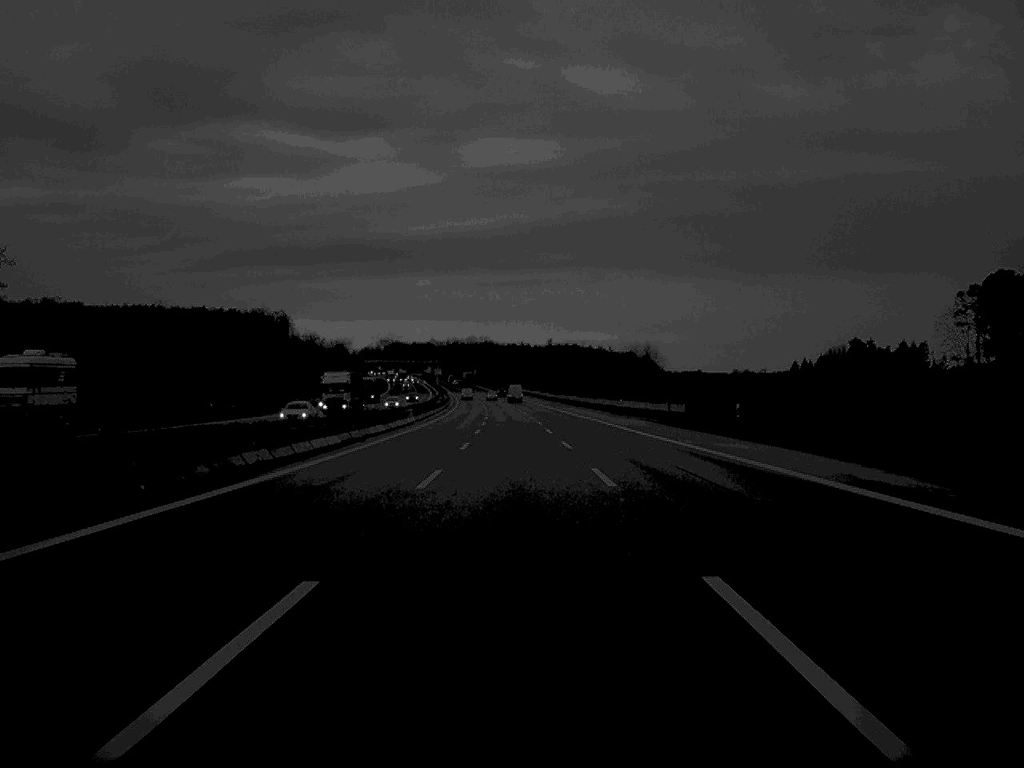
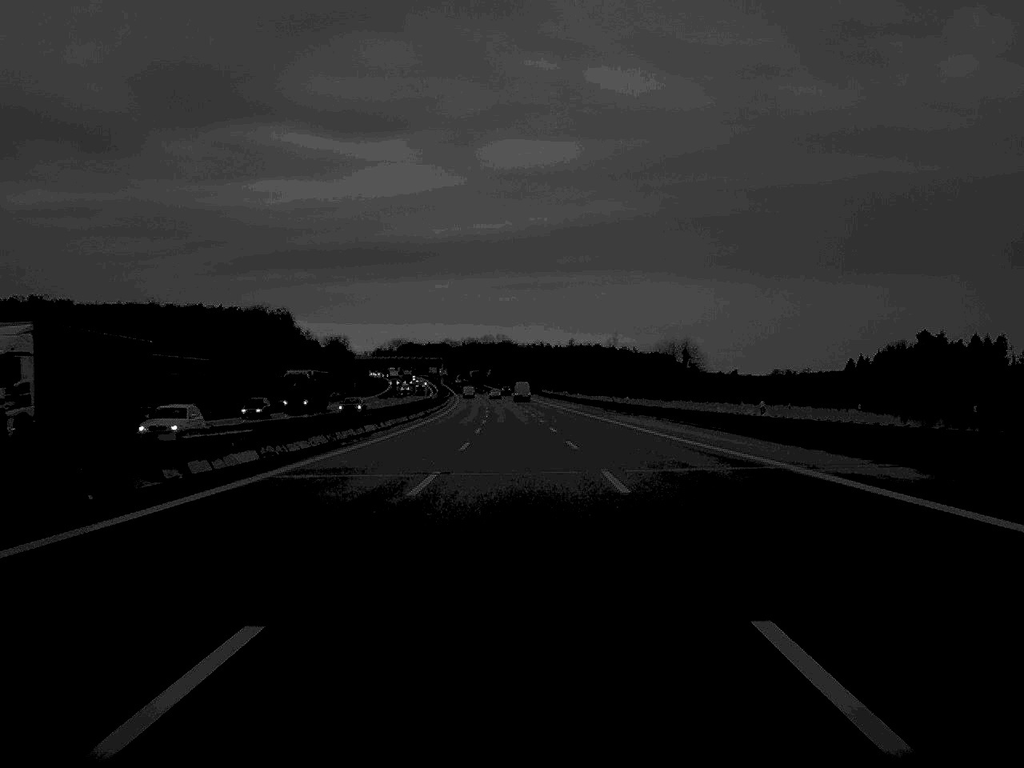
(-0.4, +56.0) m; -1°
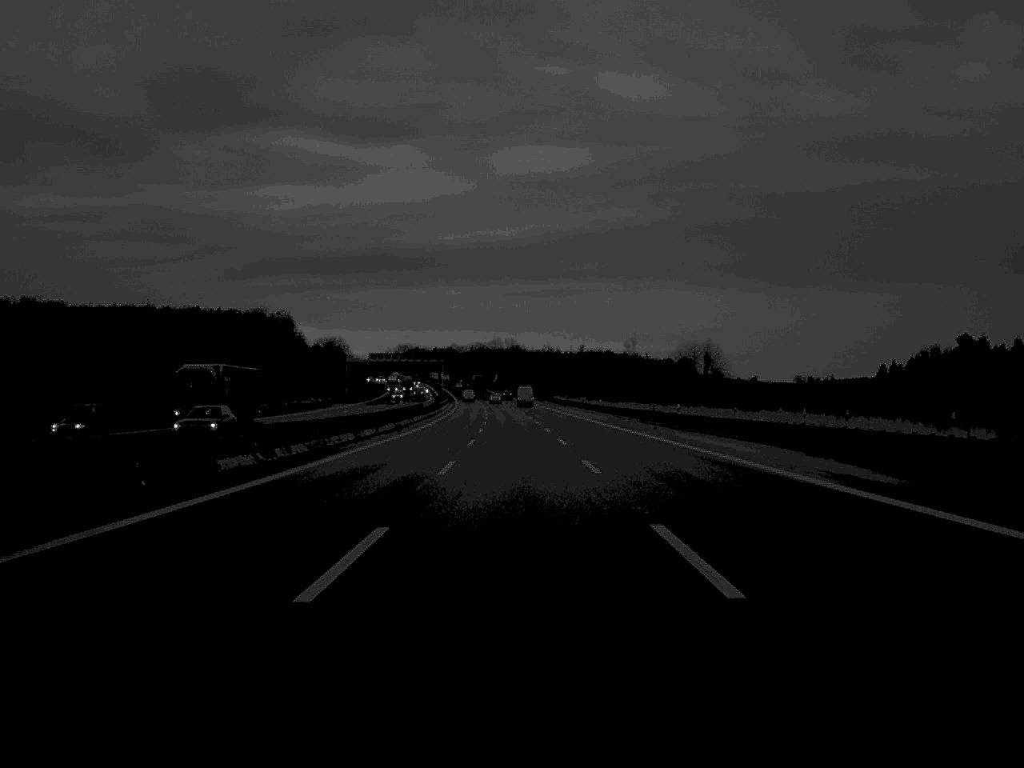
(-0.1, +28.4) m; 0°
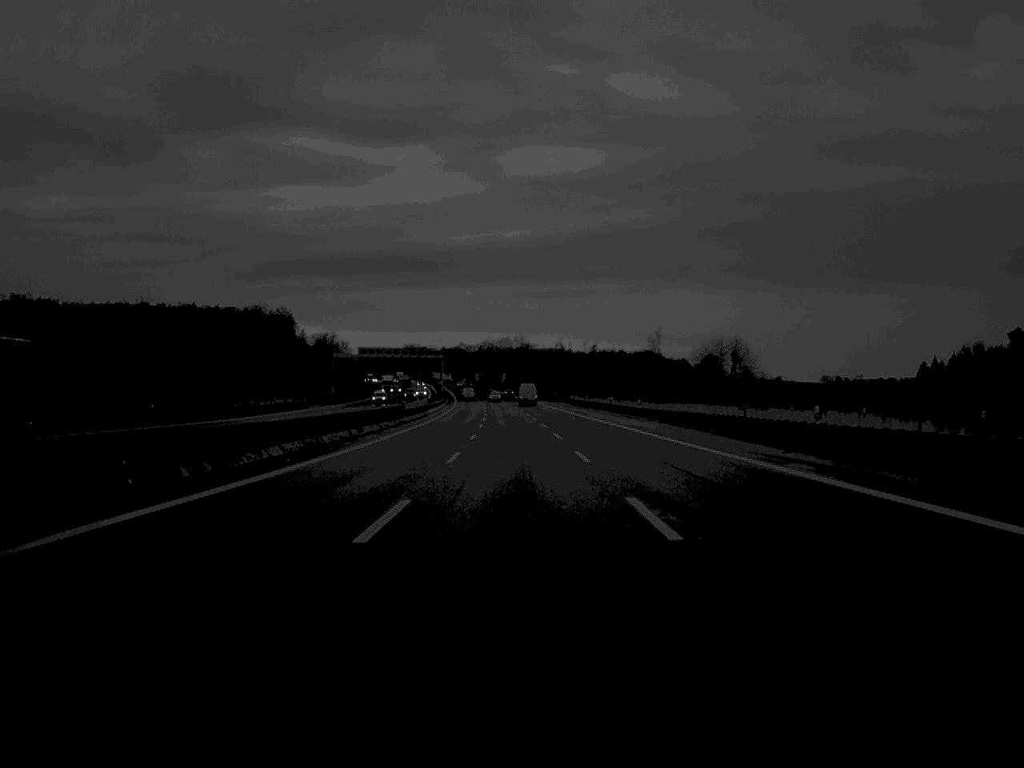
(-0.1, +32.0) m; 0°
